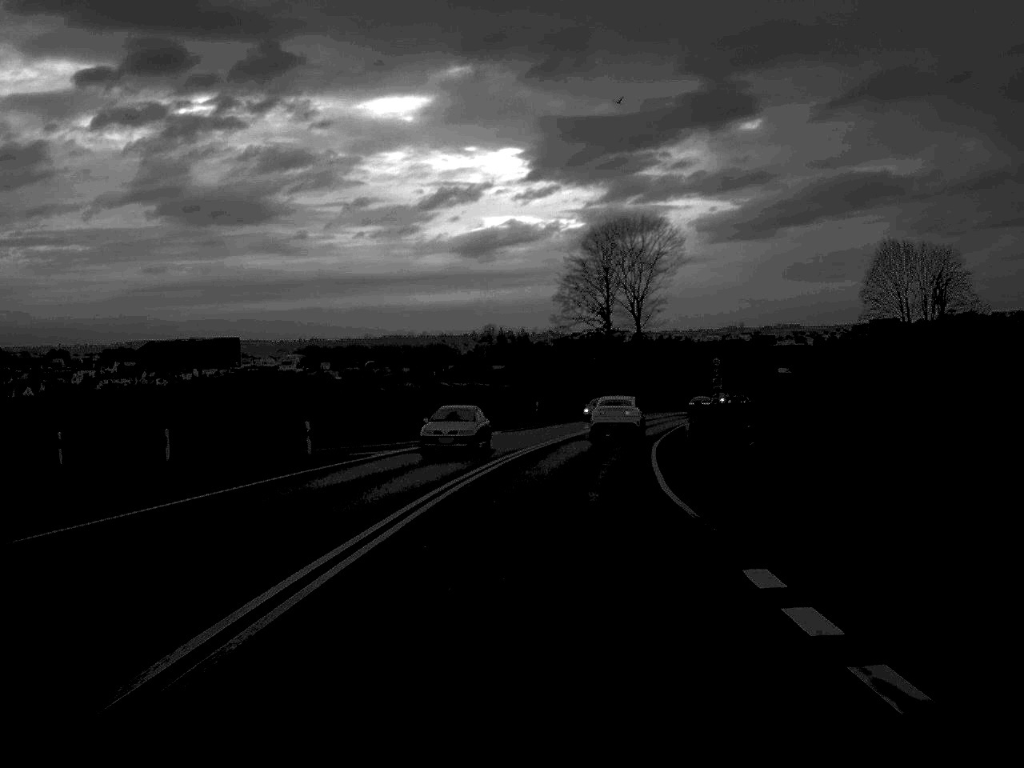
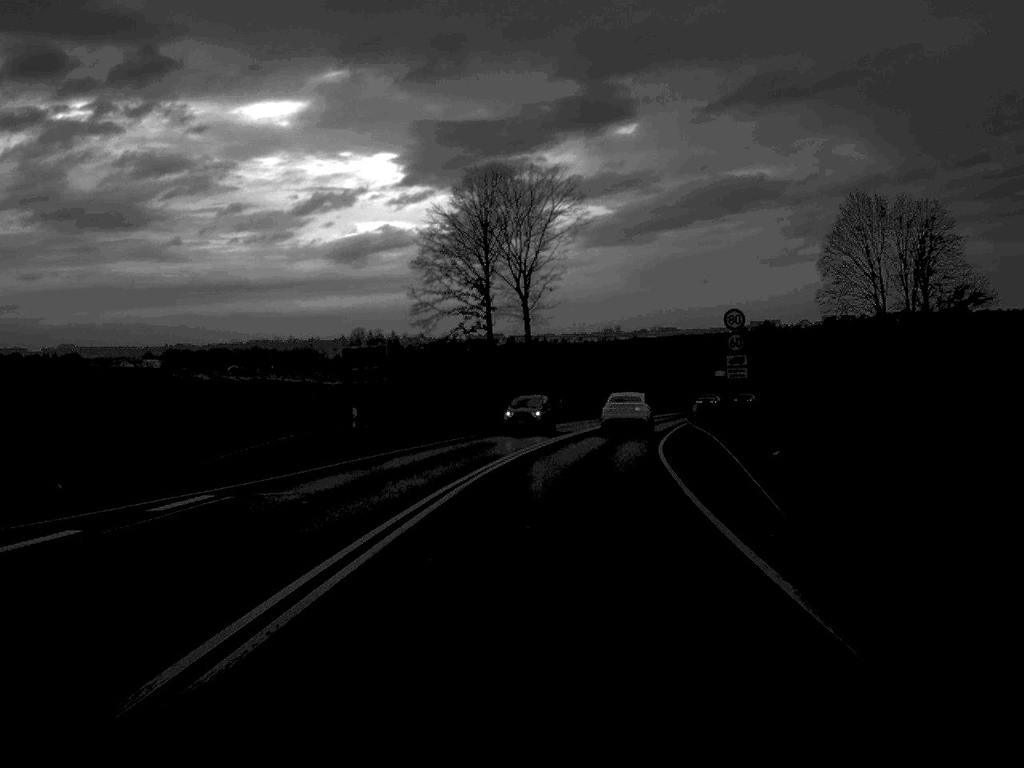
(+1.9, +38.8) m; +6°
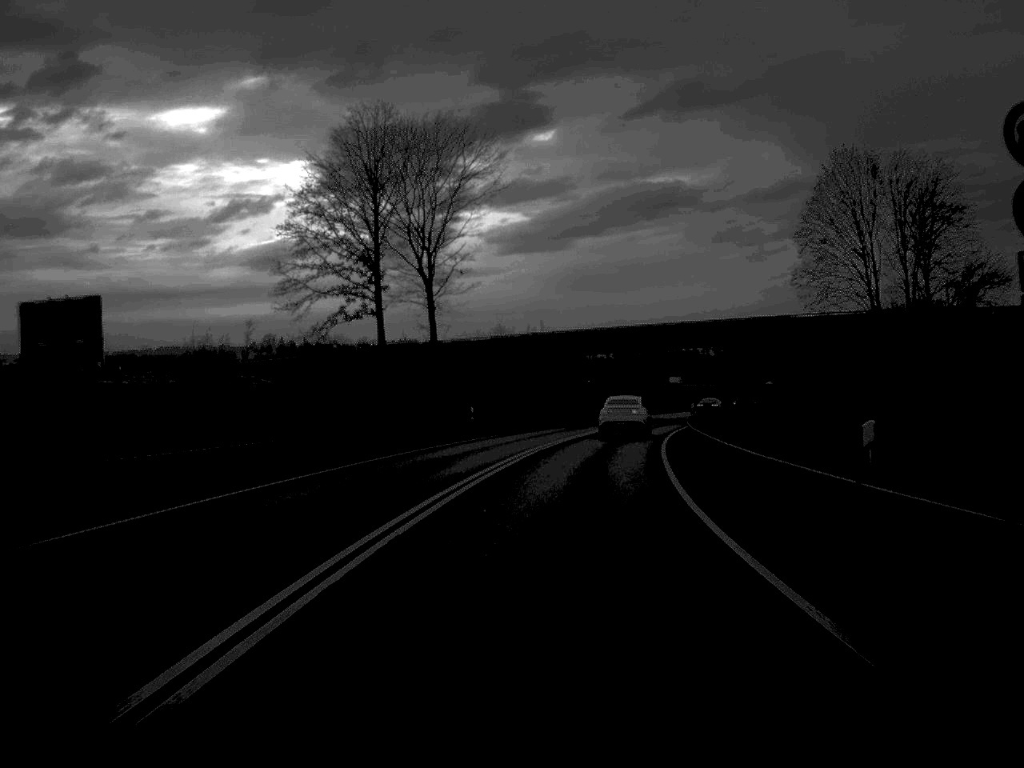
(+0.8, +24.5) m; +4°
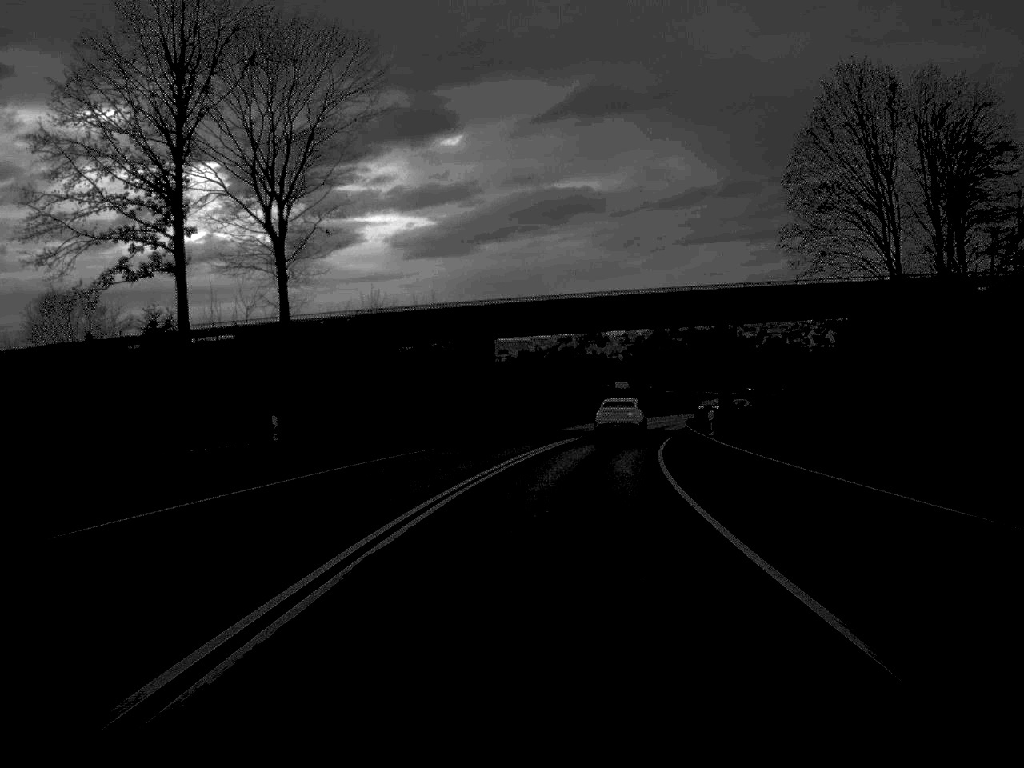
(+1.0, +27.6) m; +4°
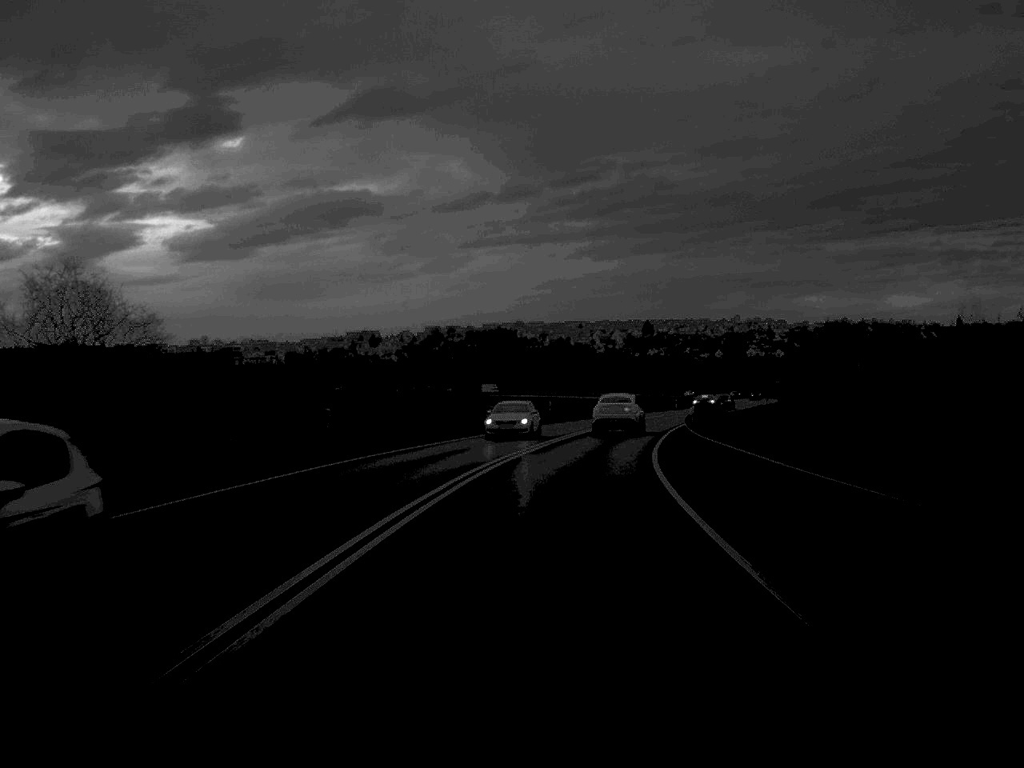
(+5.5, +63.2) m; +10°
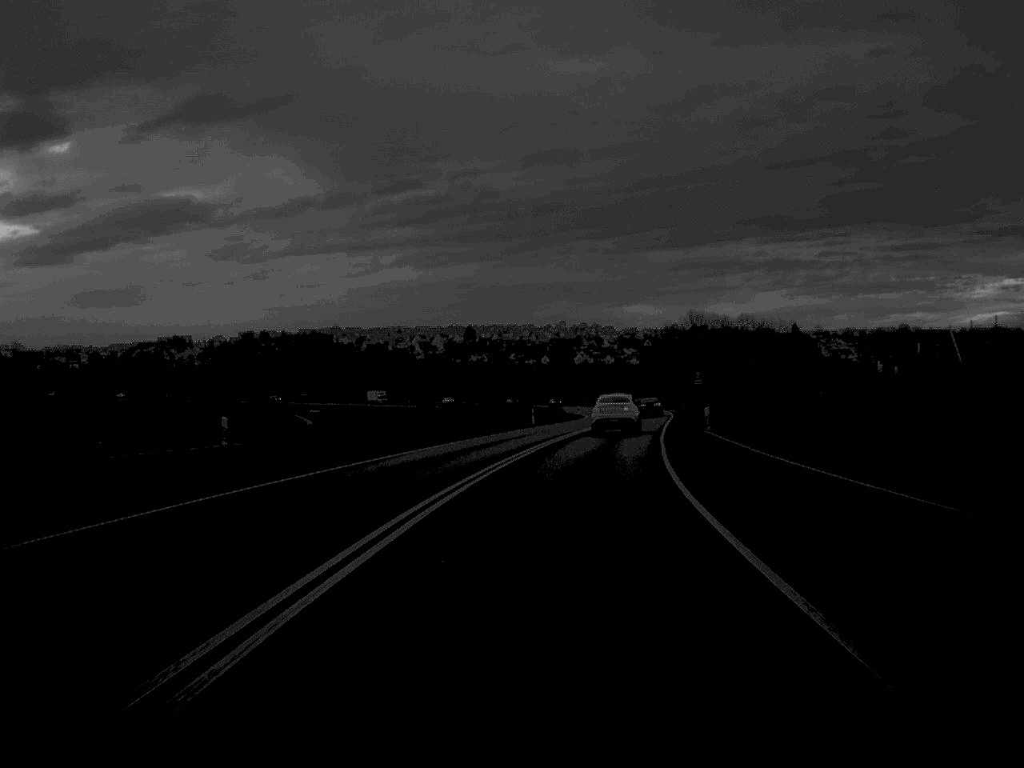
(+3.7, +52.7) m; +8°
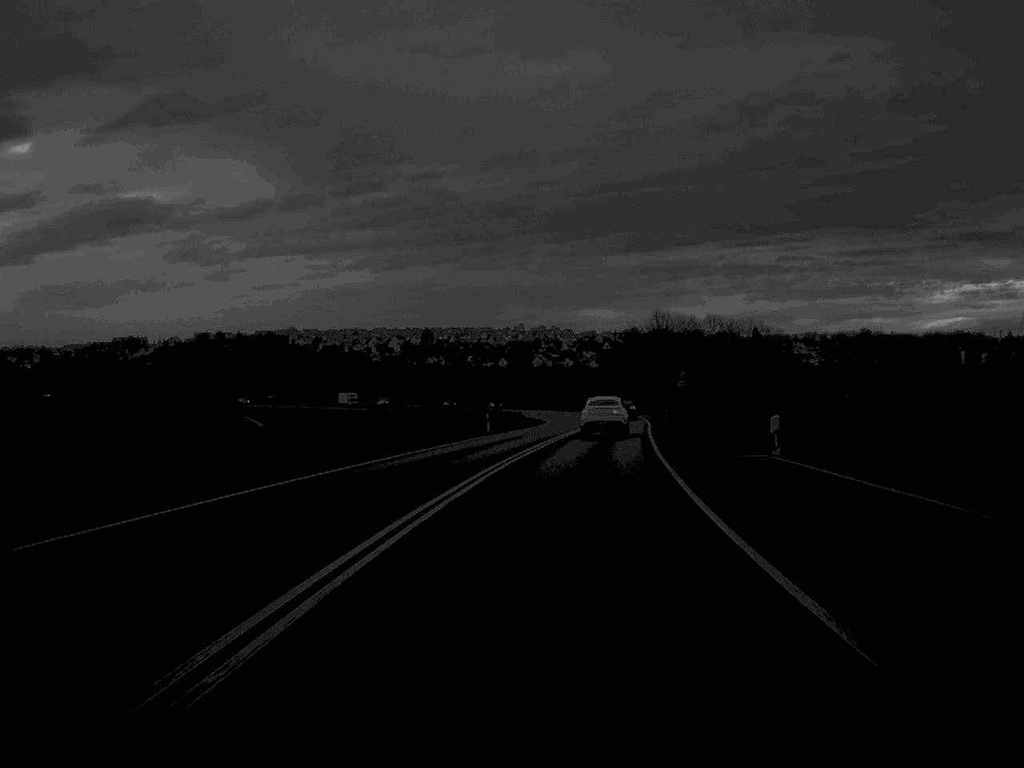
(+0.2, +12.5) m; +2°
